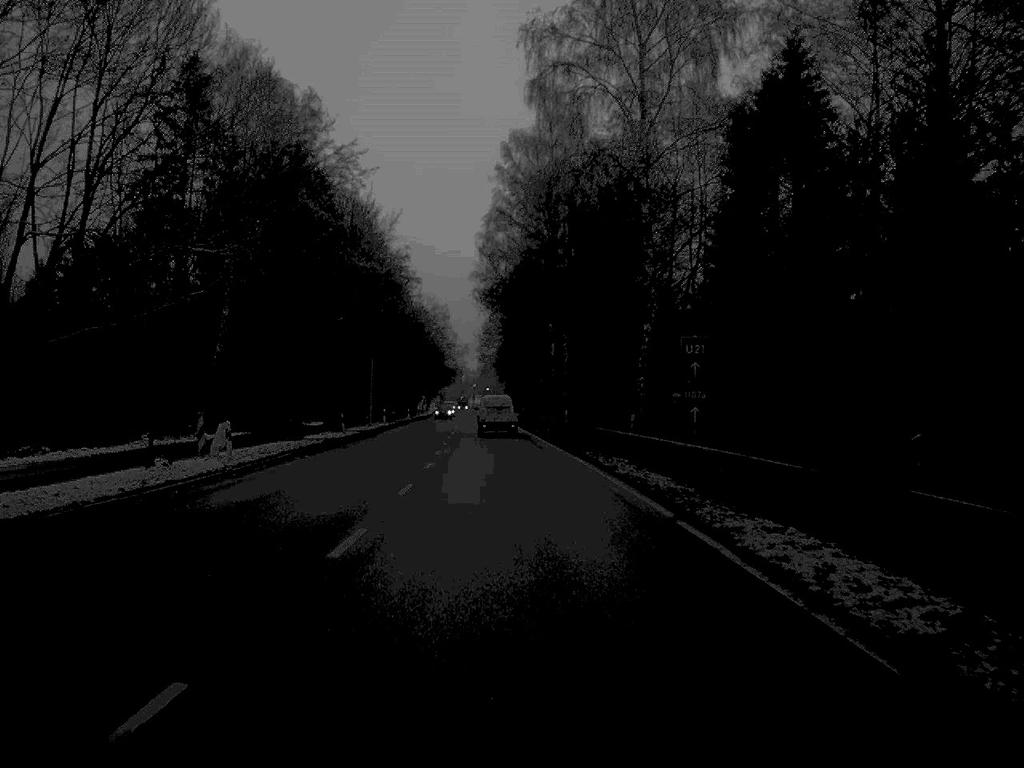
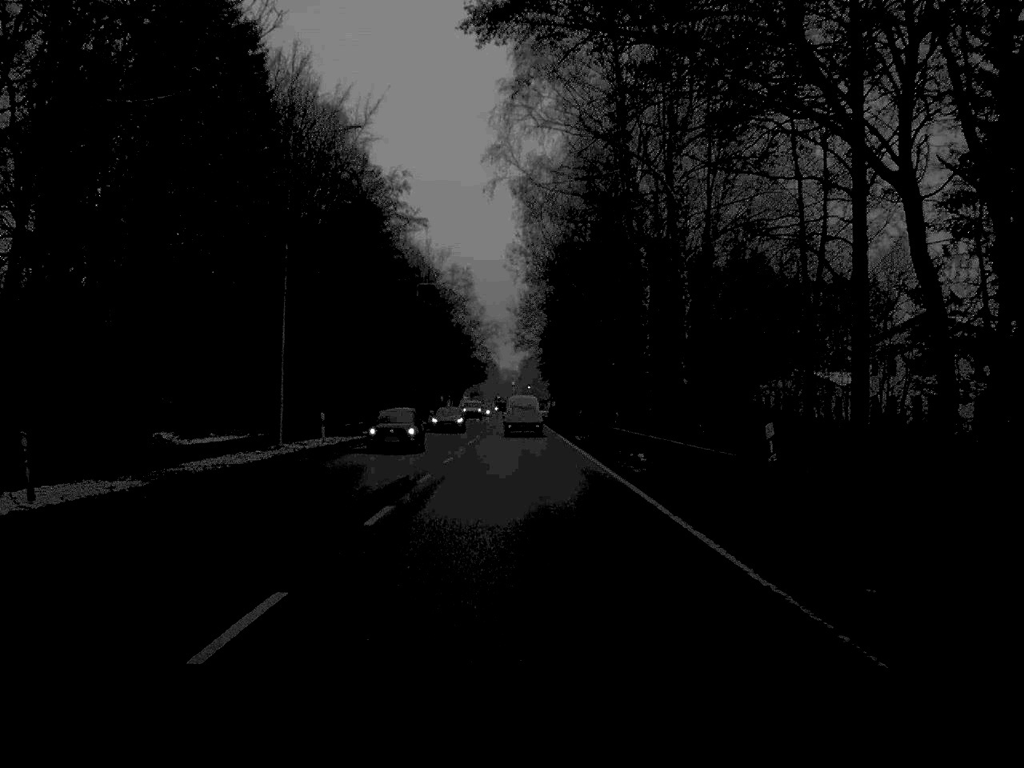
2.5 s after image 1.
(-0.8, +41.9) m; -2°
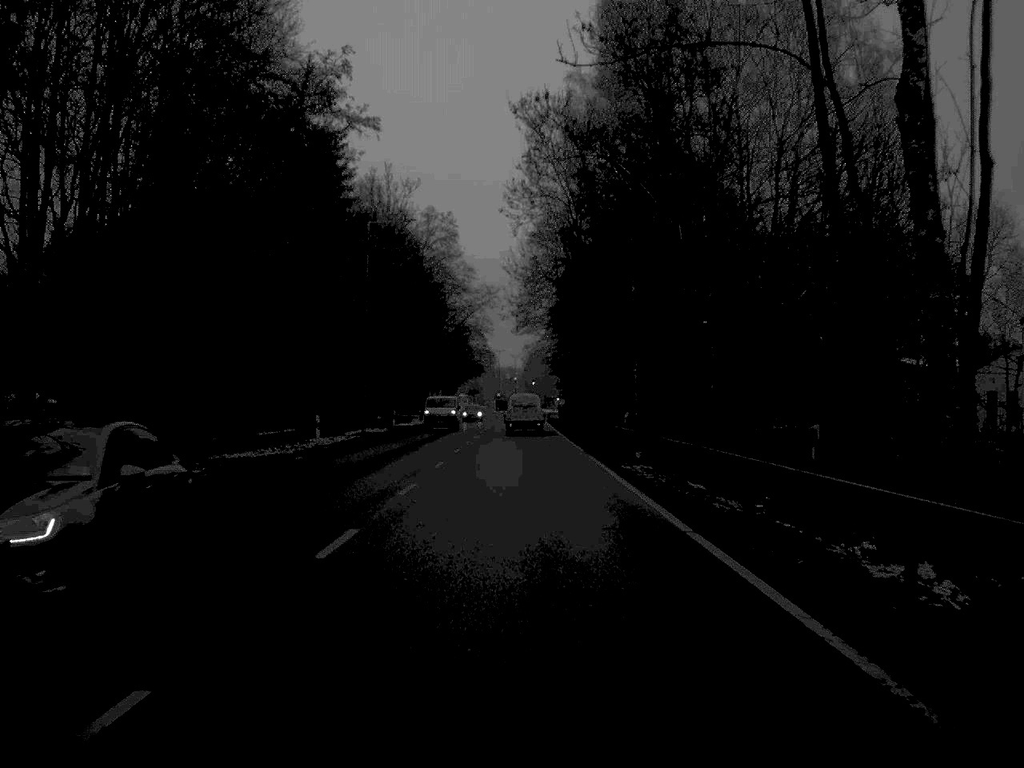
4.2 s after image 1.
(-0.1, +30.8) m; 0°
